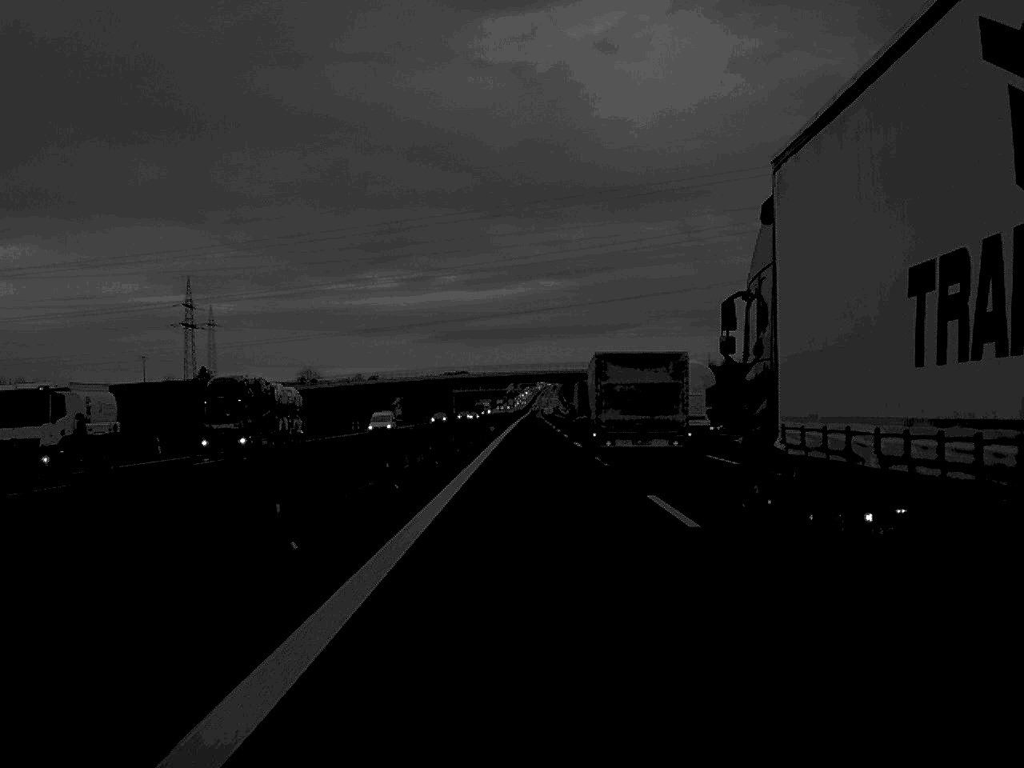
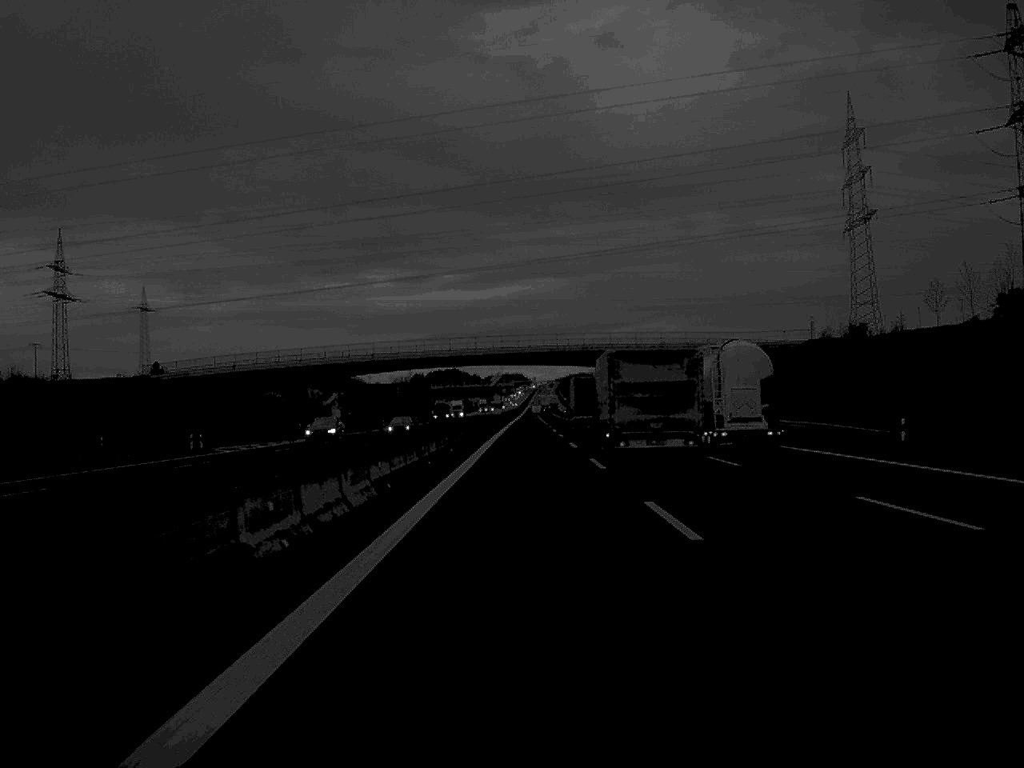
(+0.3, +73.3) m; 0°
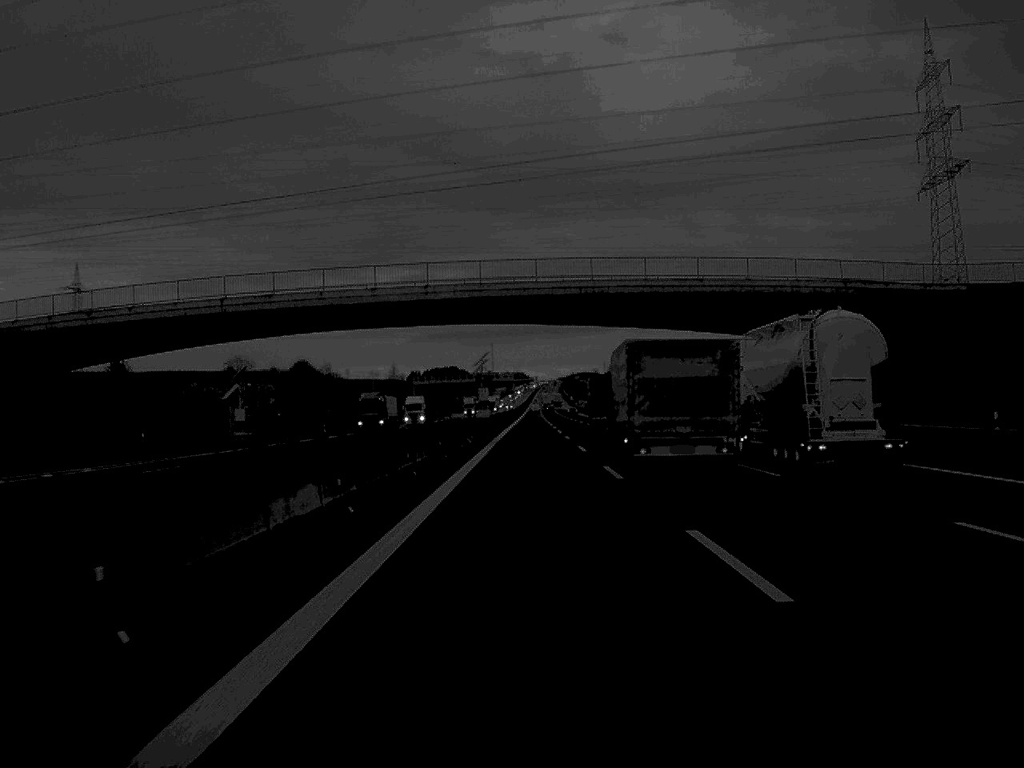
(-0.1, +58.5) m; 0°
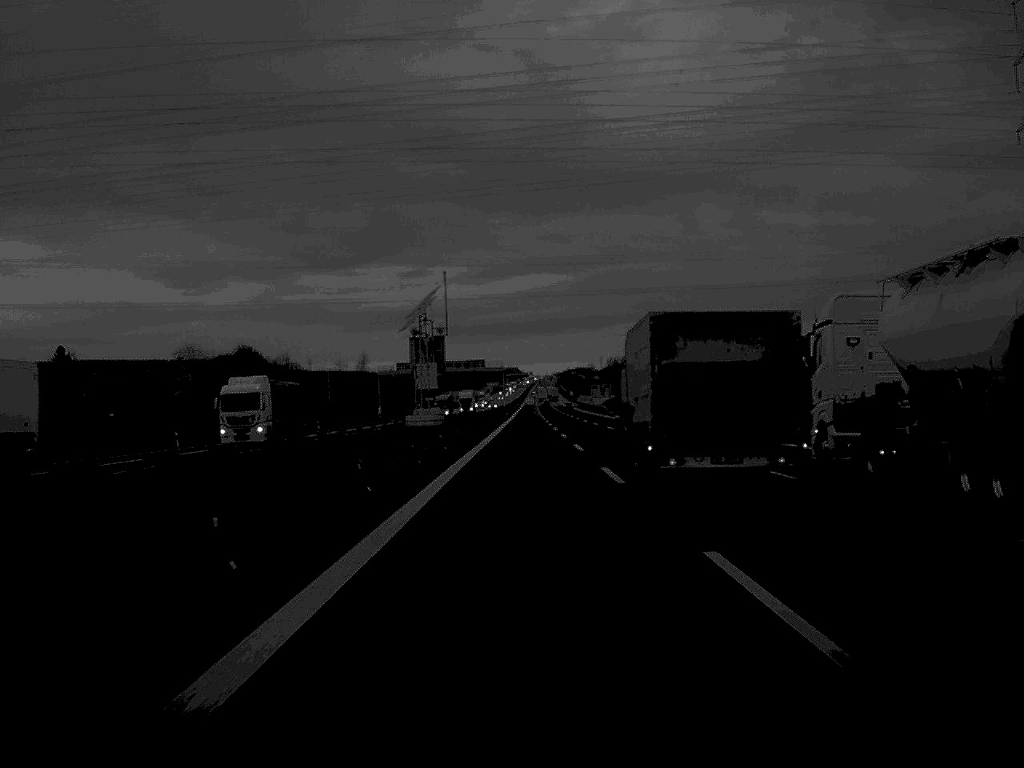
(+0.2, +56.4) m; 0°
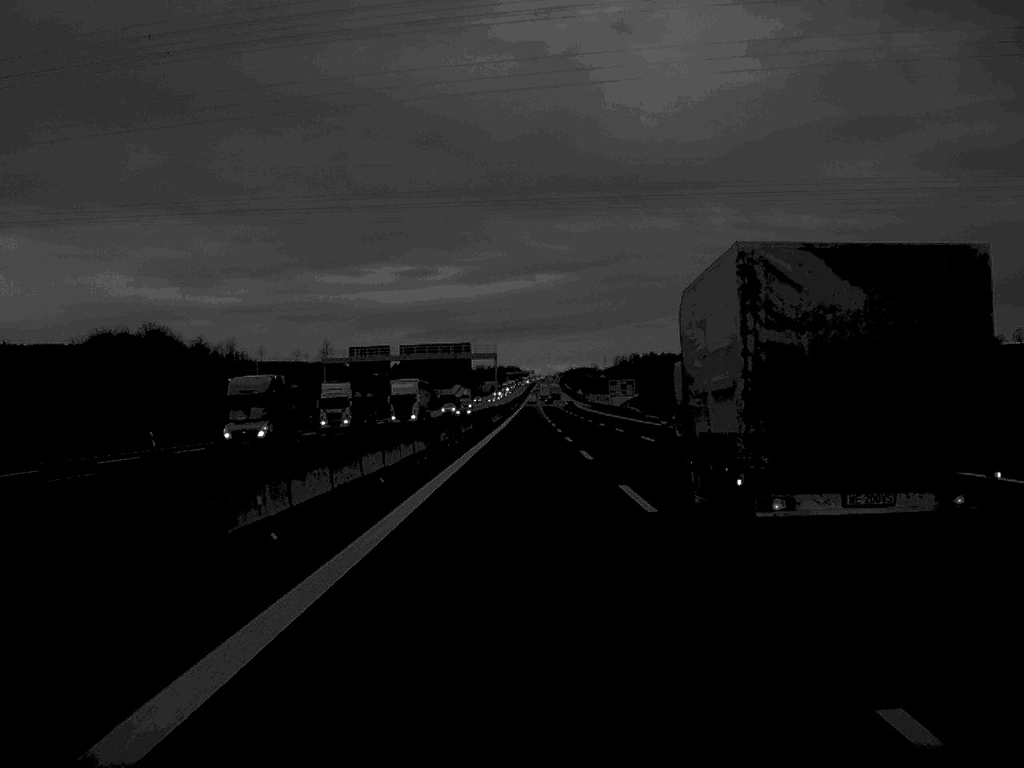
(+0.1, +60.5) m; 0°
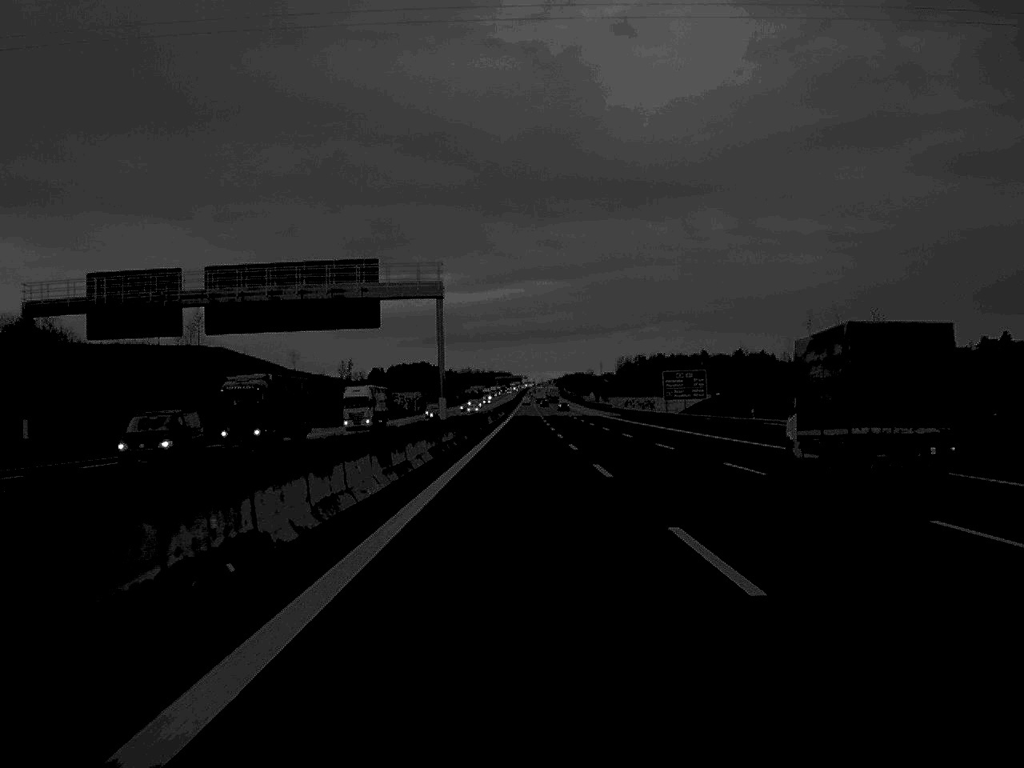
(+0.1, +97.3) m; 0°
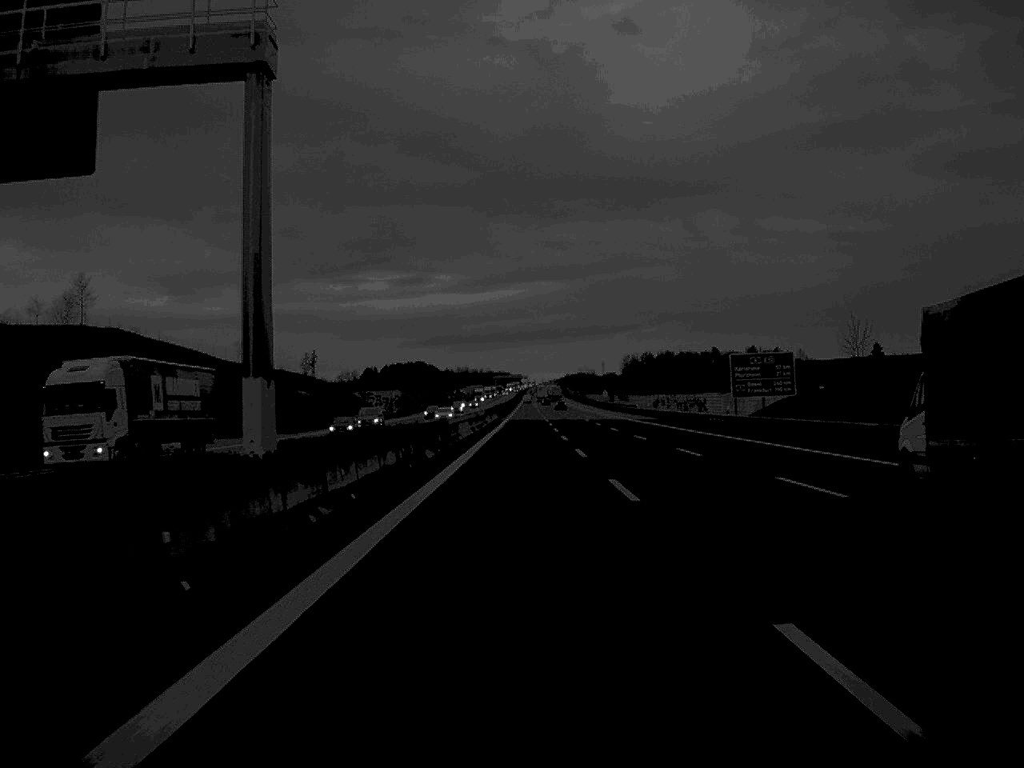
(0.0, +43.4) m; 0°
